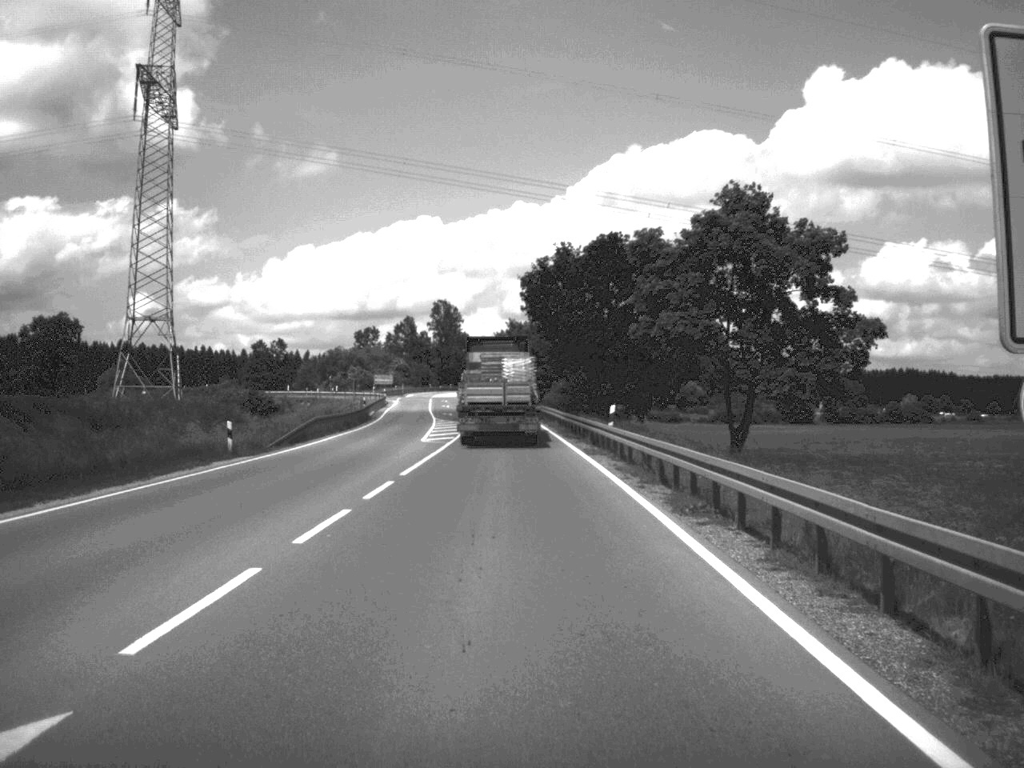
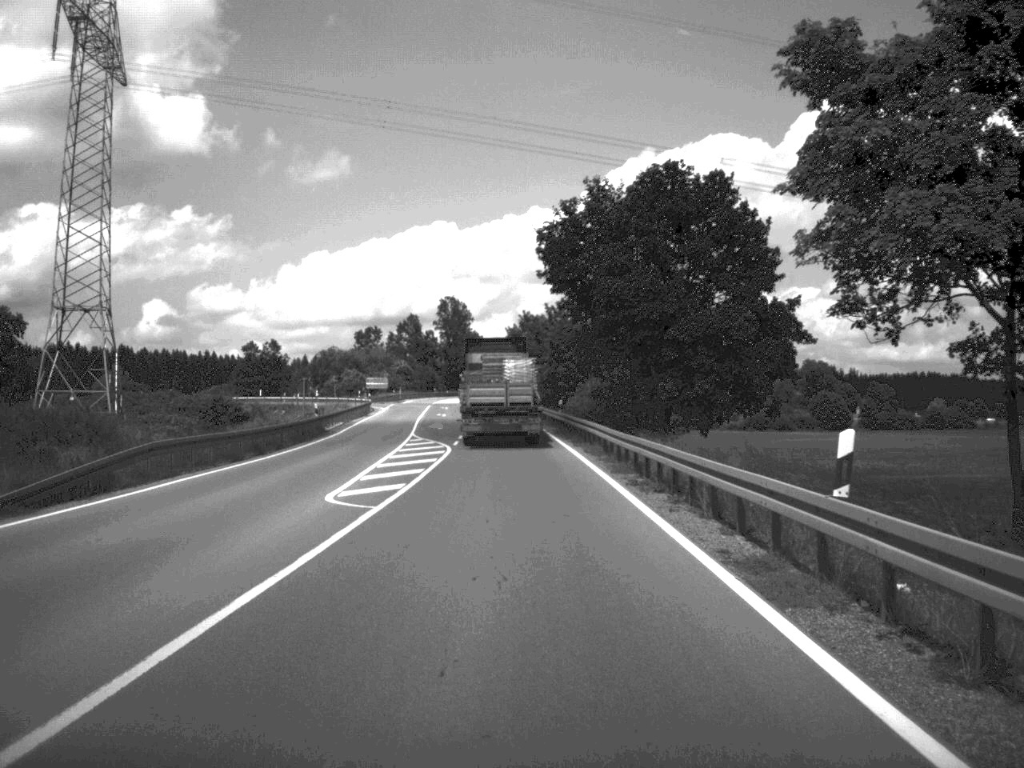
(-0.1, +23.9) m; -1°
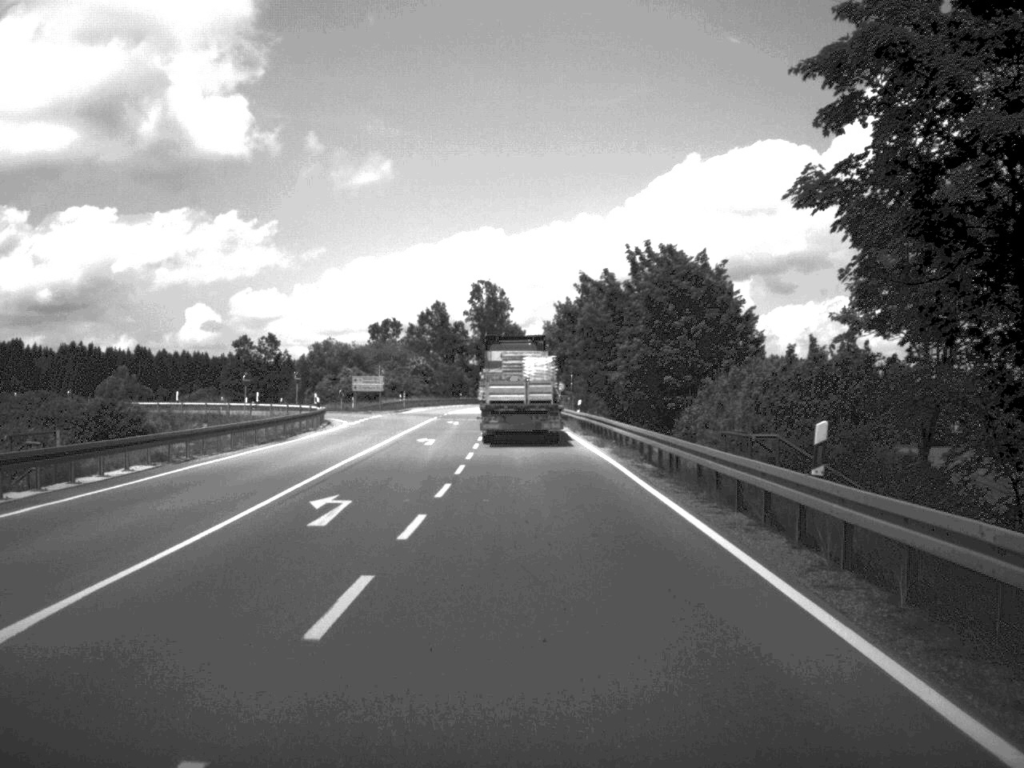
(-1.0, +44.7) m; -2°
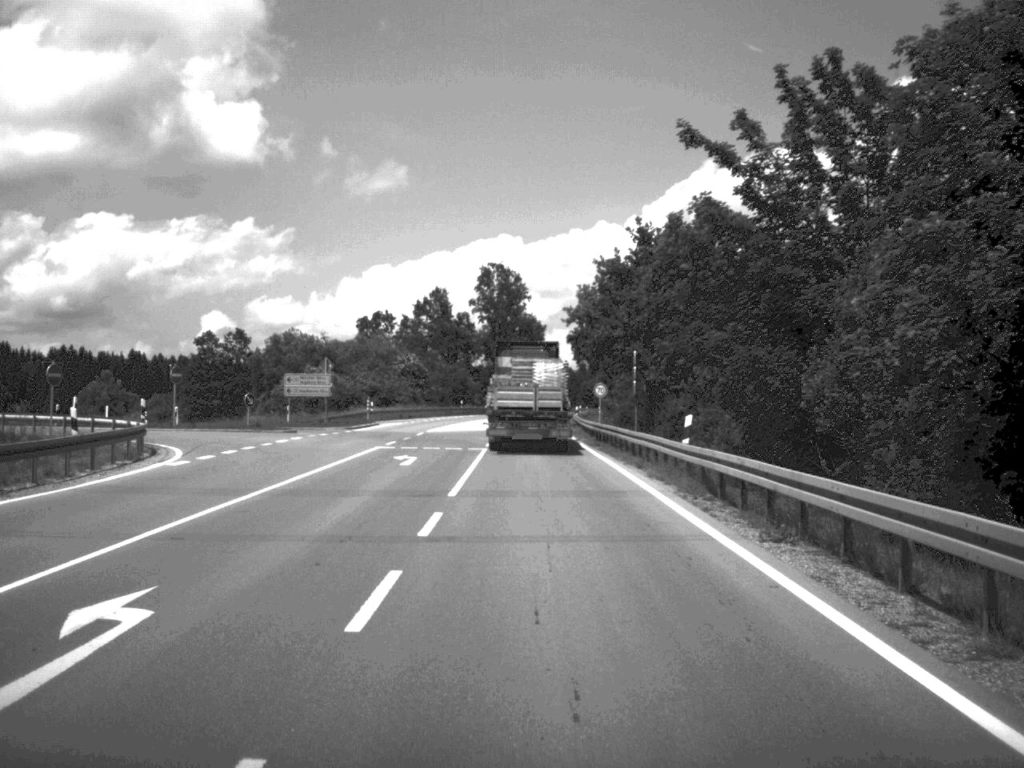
(-0.3, +34.7) m; -1°
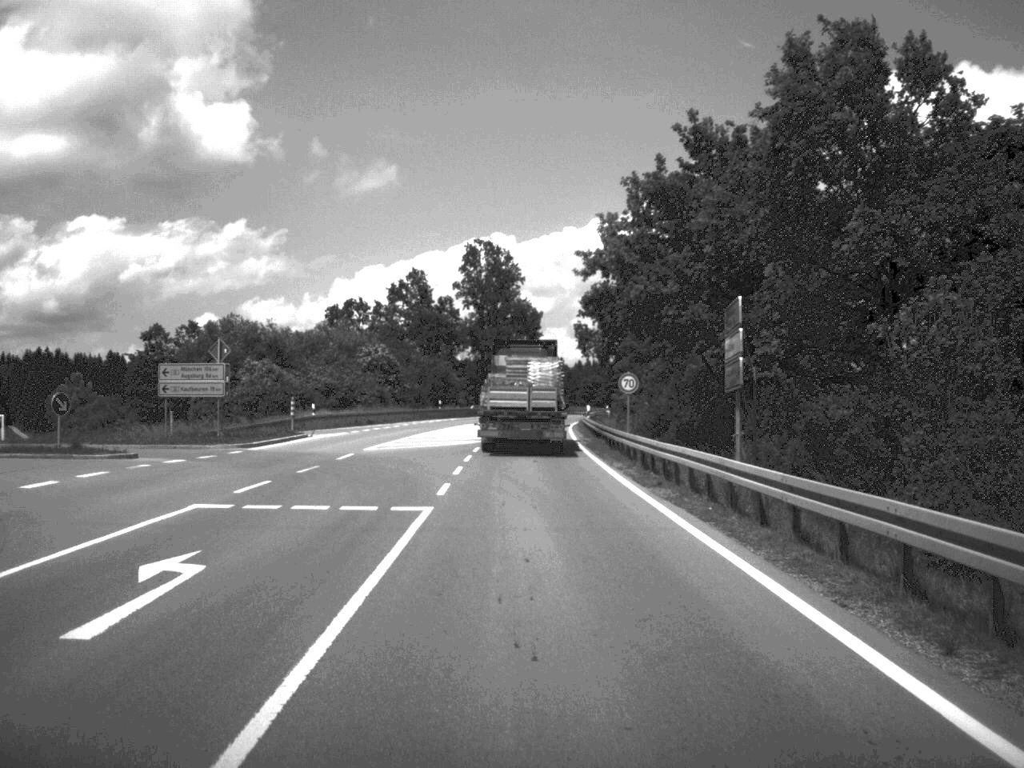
(0.0, +22.1) m; 0°
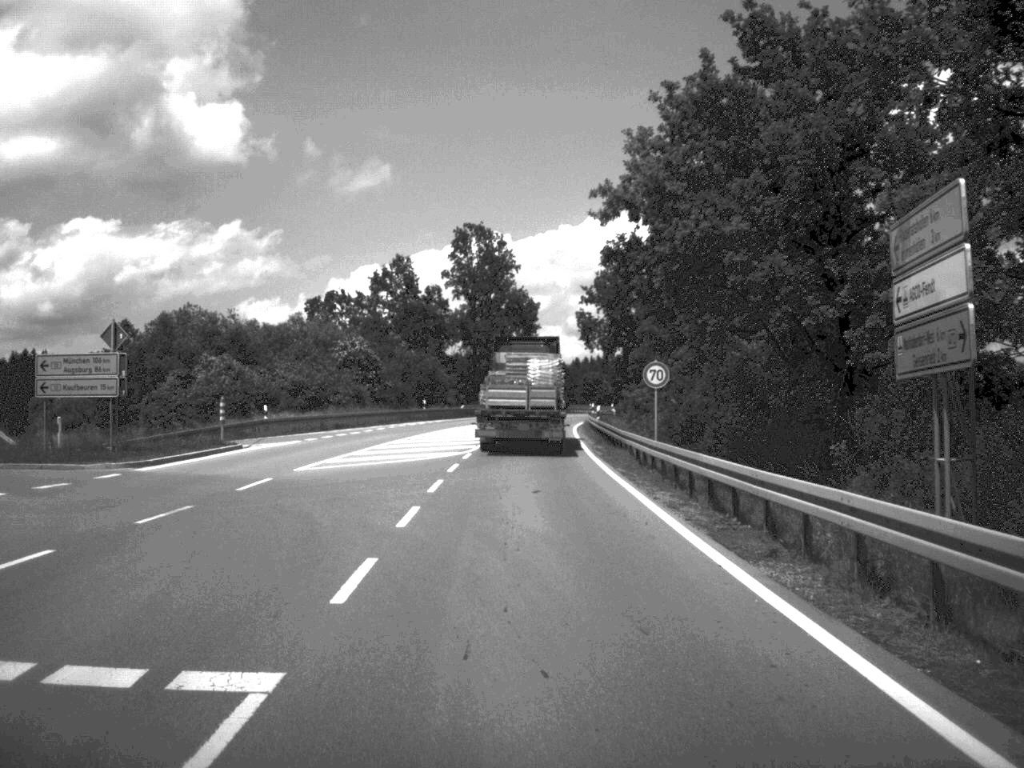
(0.0, +11.2) m; 0°
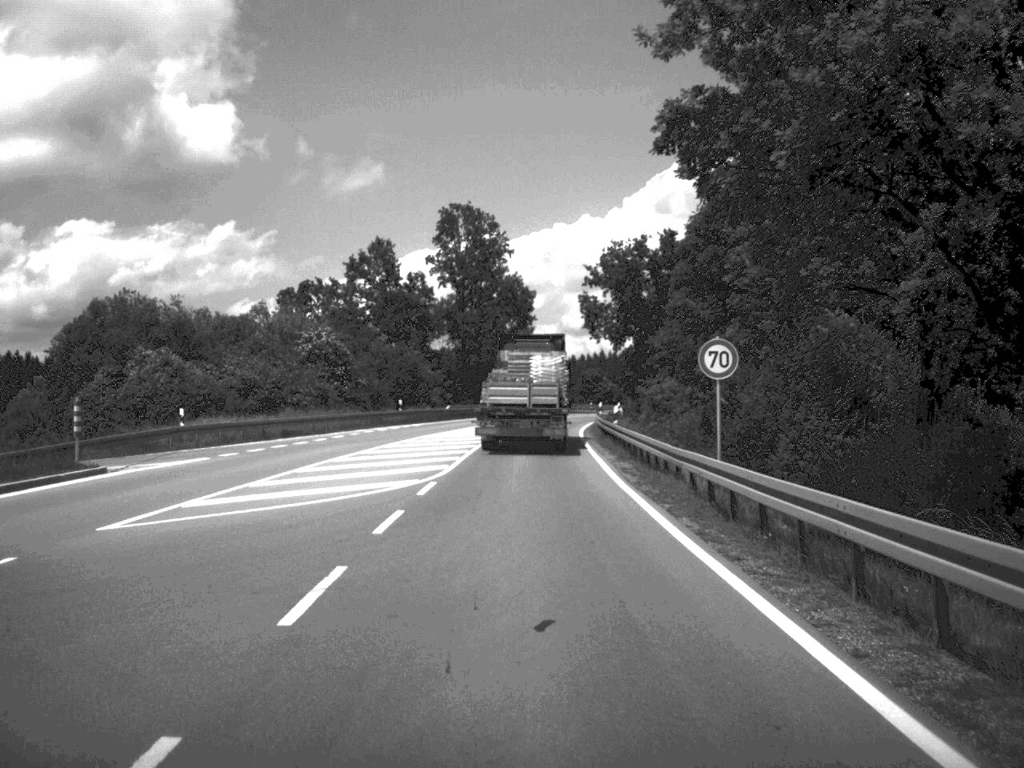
(0.0, +12.6) m; 0°
